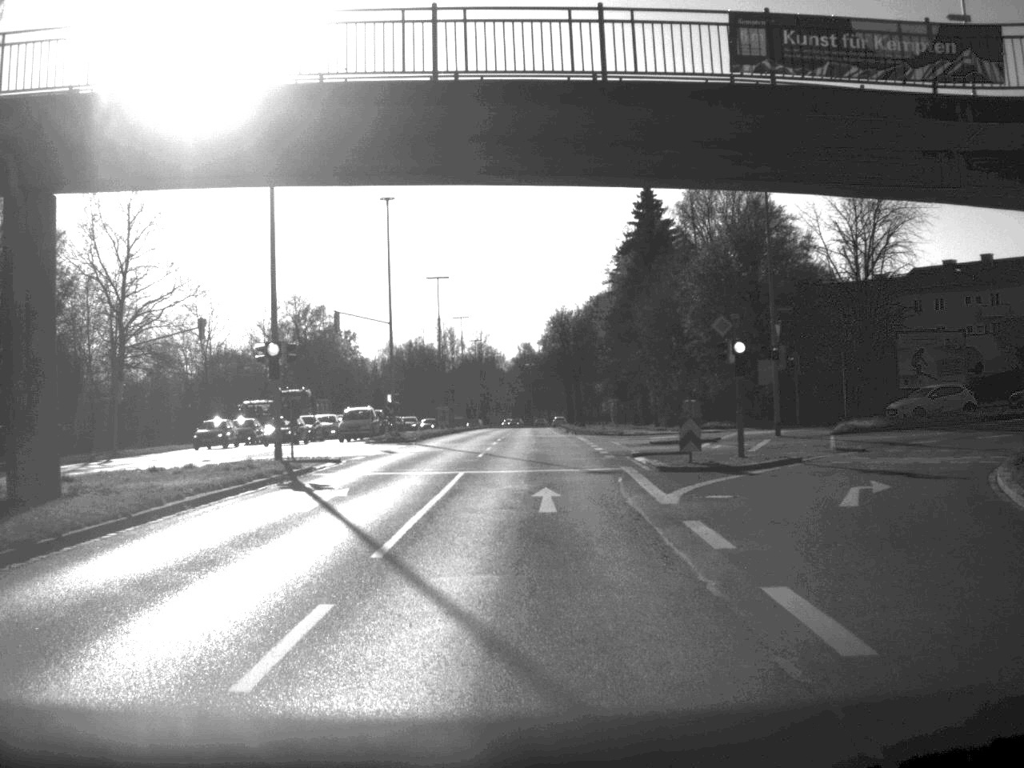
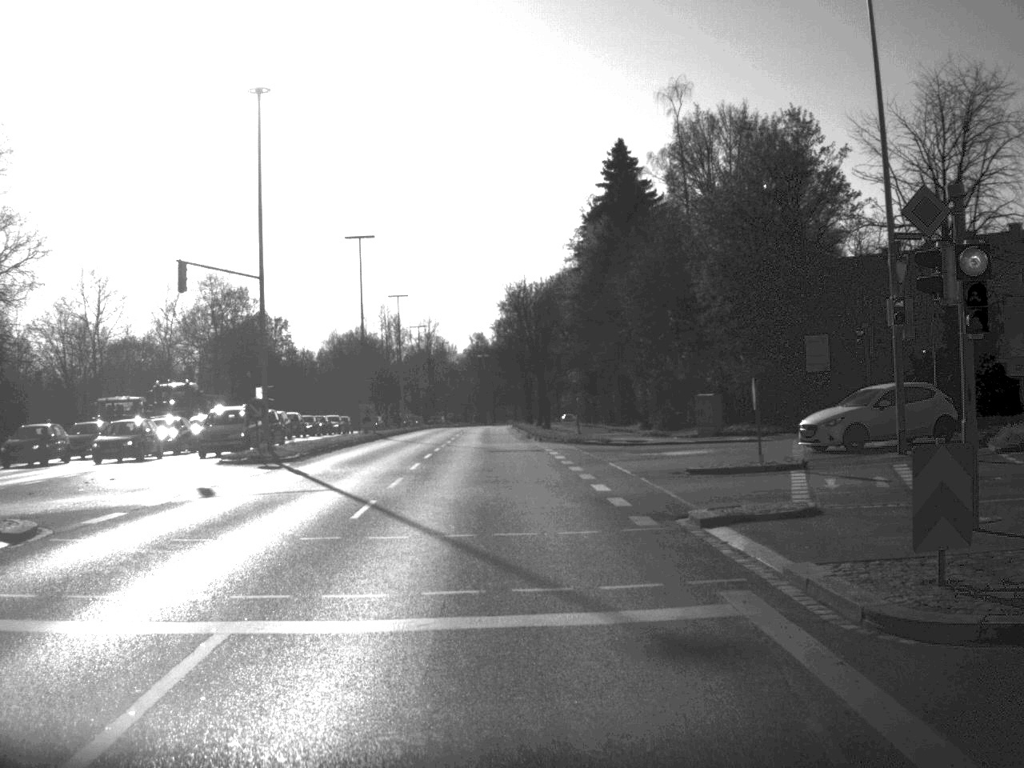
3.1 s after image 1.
(+0.2, +19.1) m; +2°
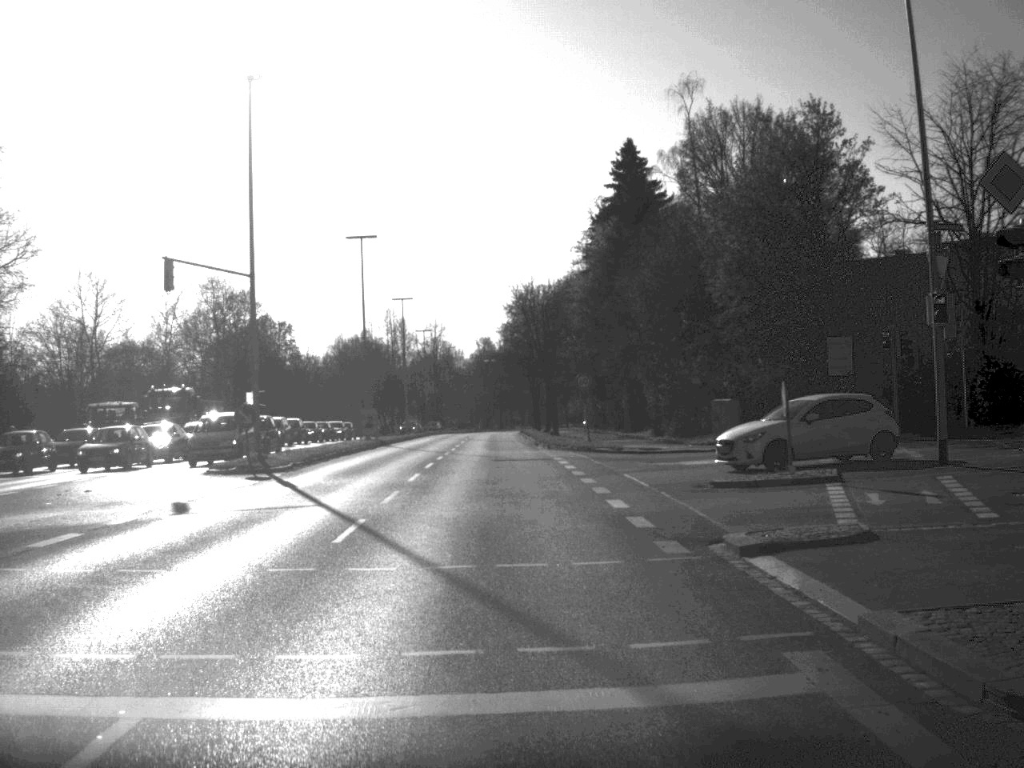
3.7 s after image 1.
(0.0, +2.2) m; 0°
